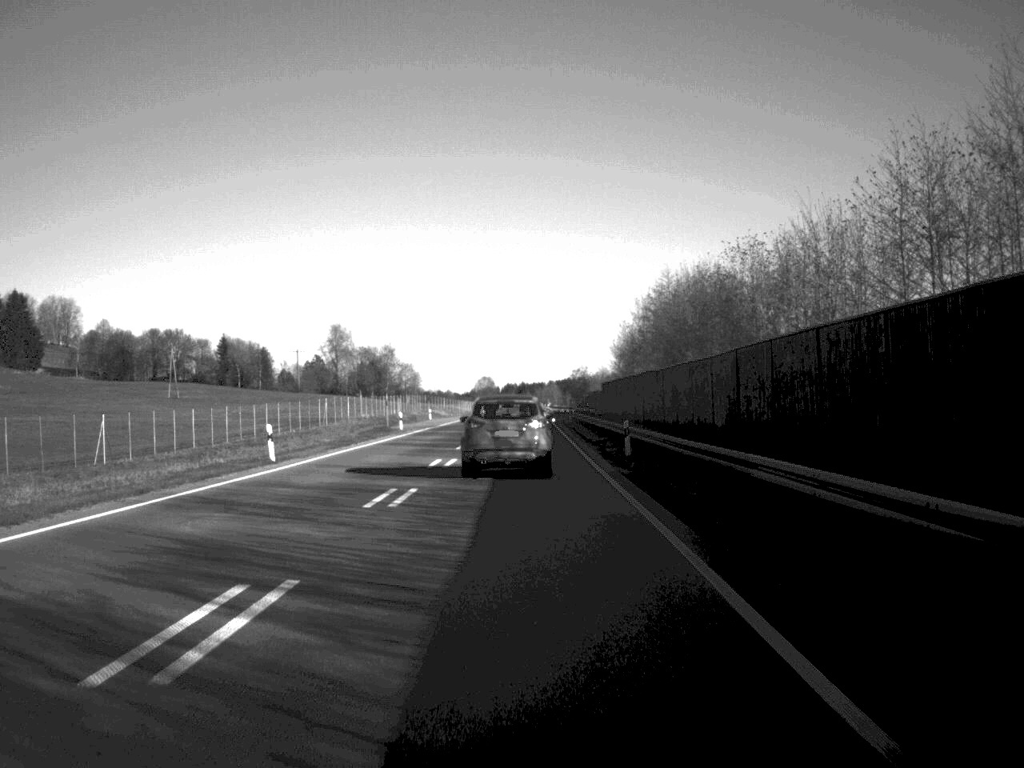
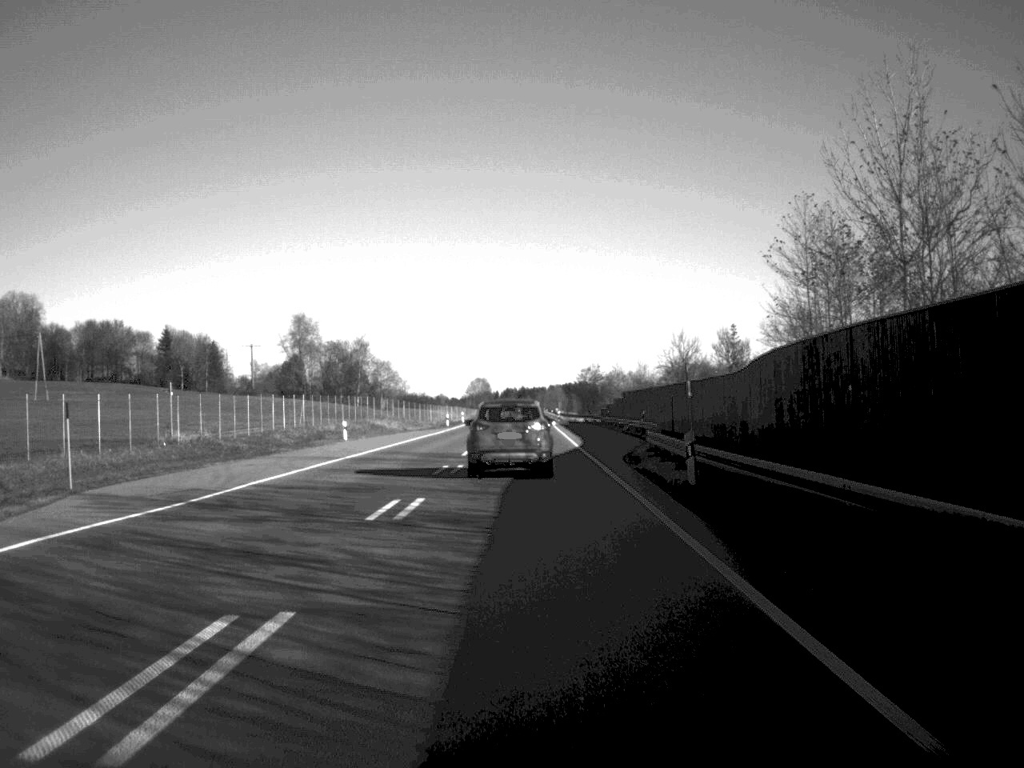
(-0.1, +61.0) m; 0°
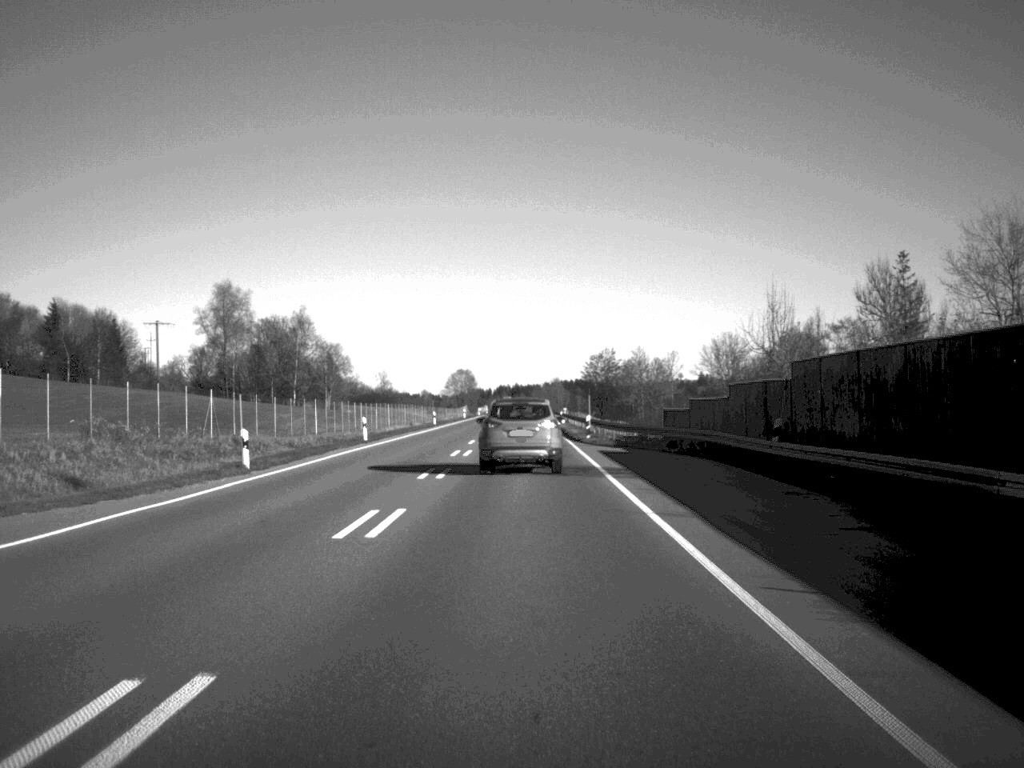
(+0.3, +73.8) m; 0°
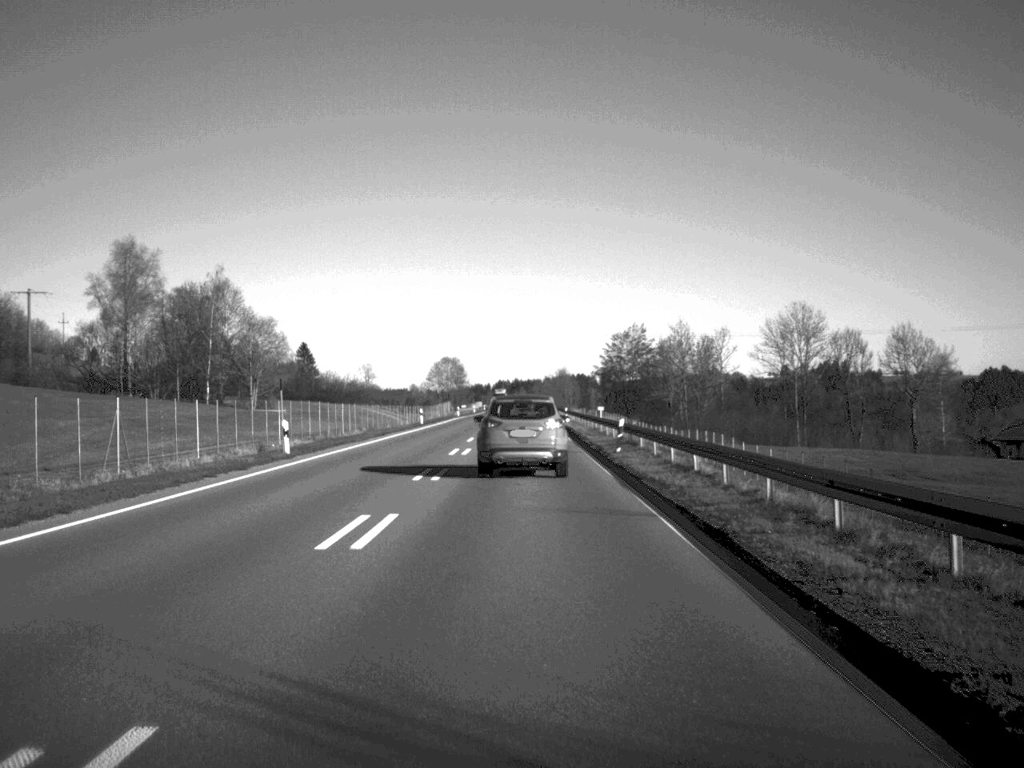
(-0.1, +61.3) m; 0°
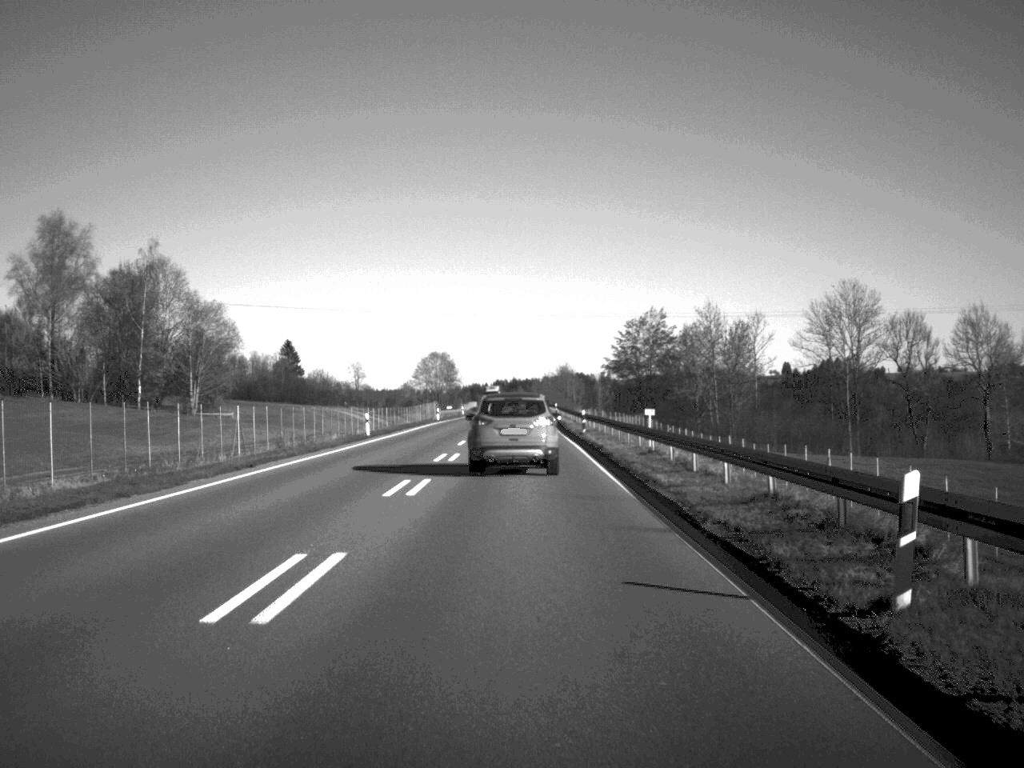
(0.0, +28.4) m; 0°
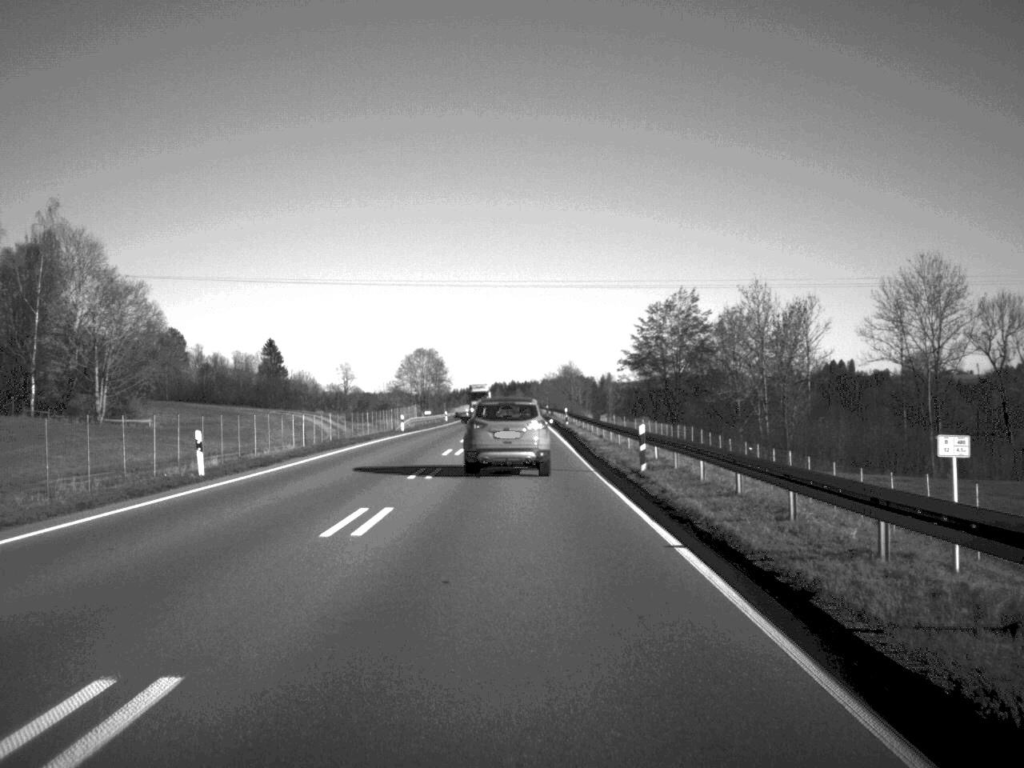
(0.0, +29.7) m; 0°
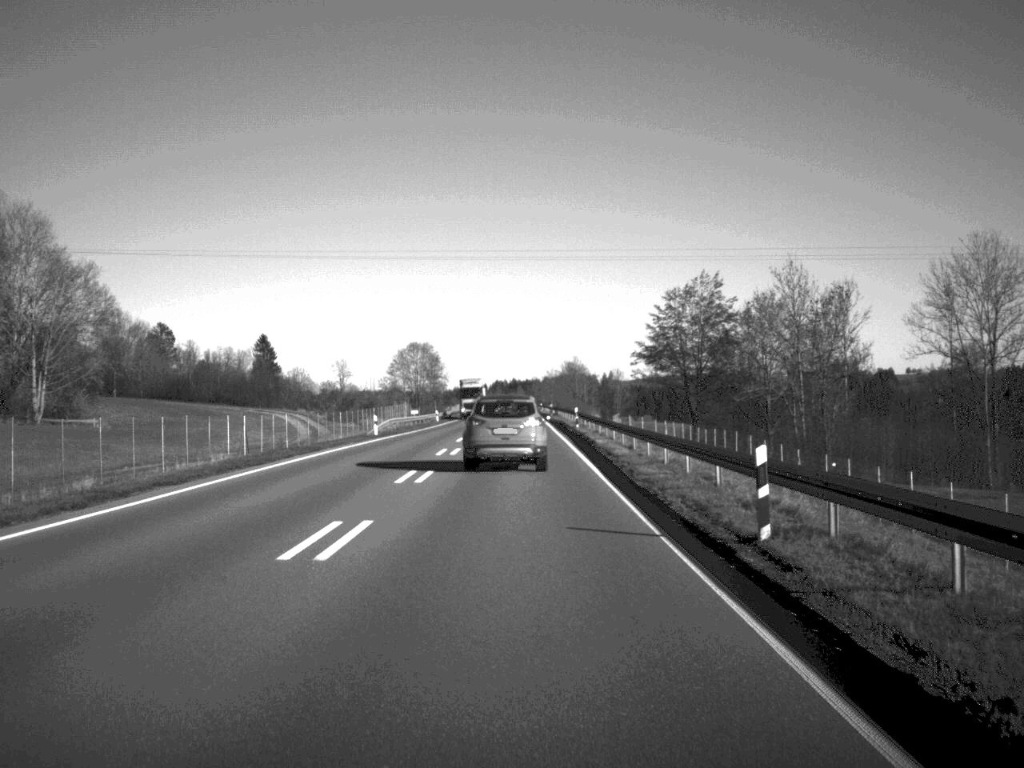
(0.0, +14.2) m; 0°
